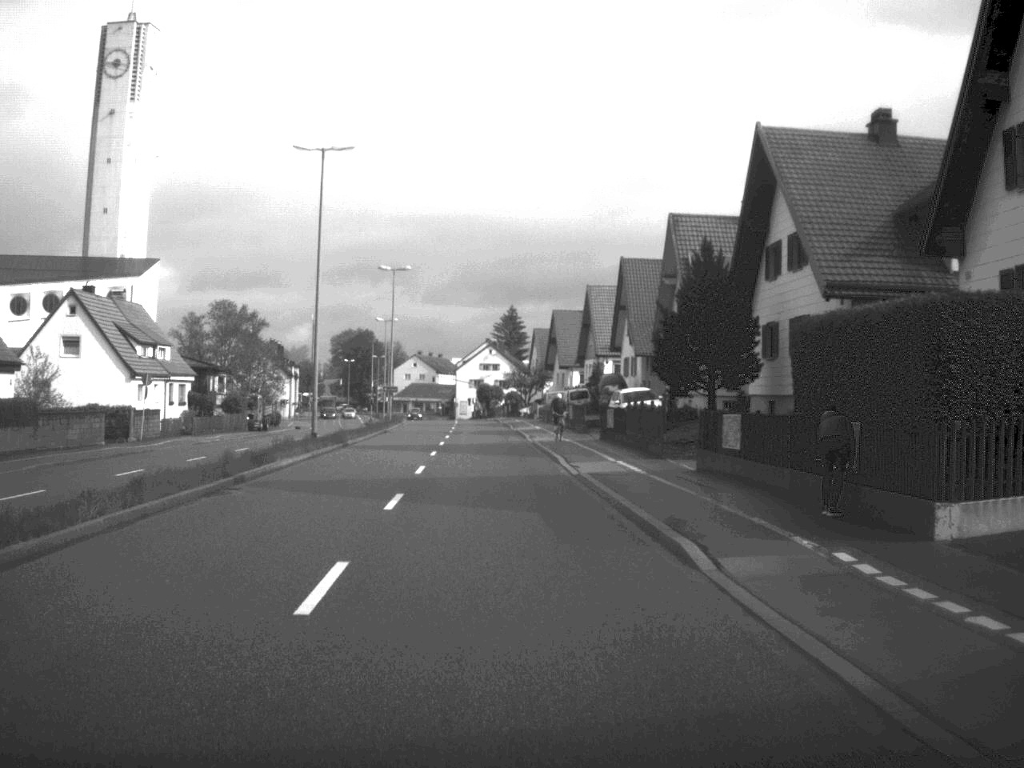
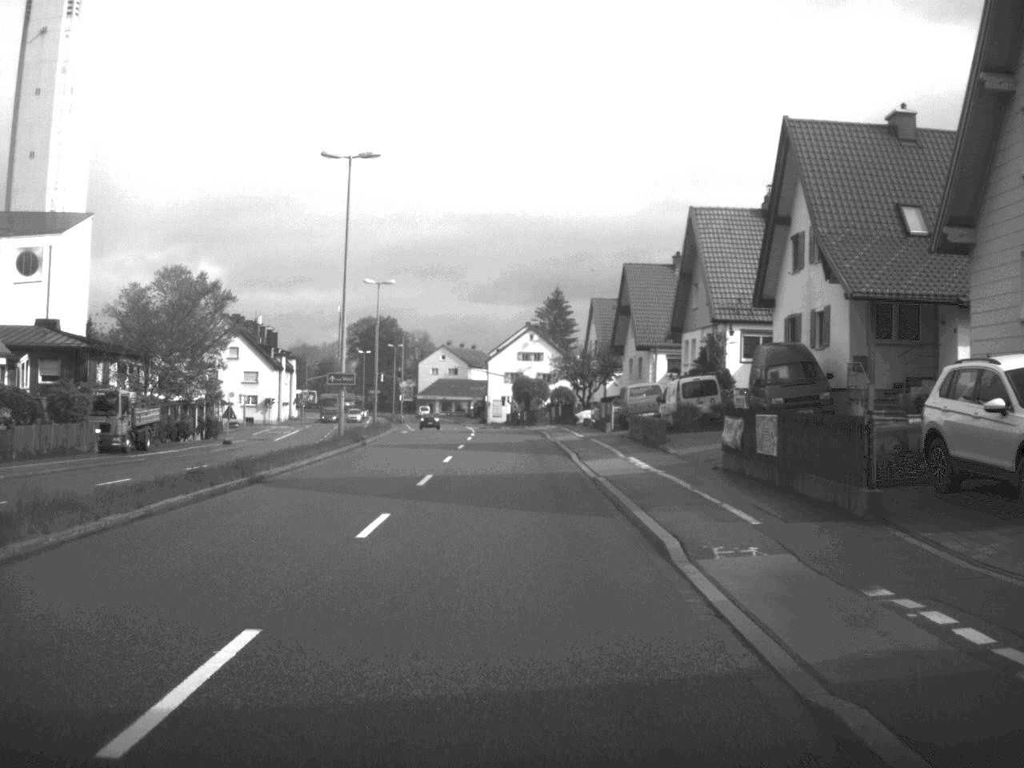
(-0.9, +39.0) m; -2°
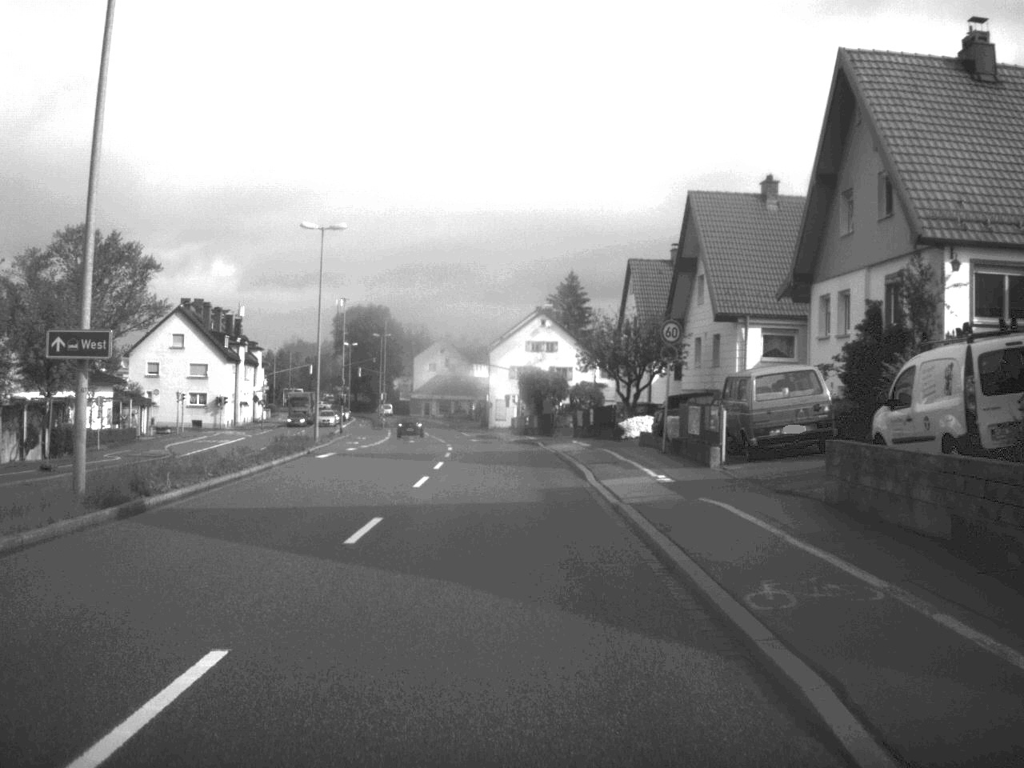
(-0.1, +27.3) m; 0°
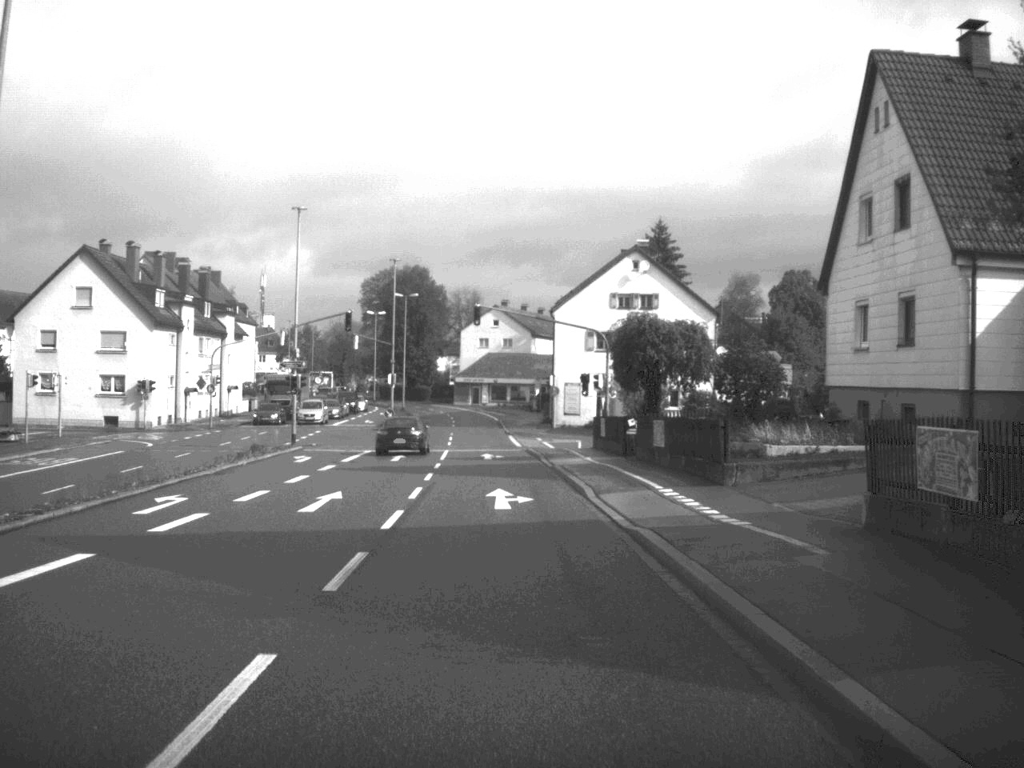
(-0.9, +41.1) m; -3°
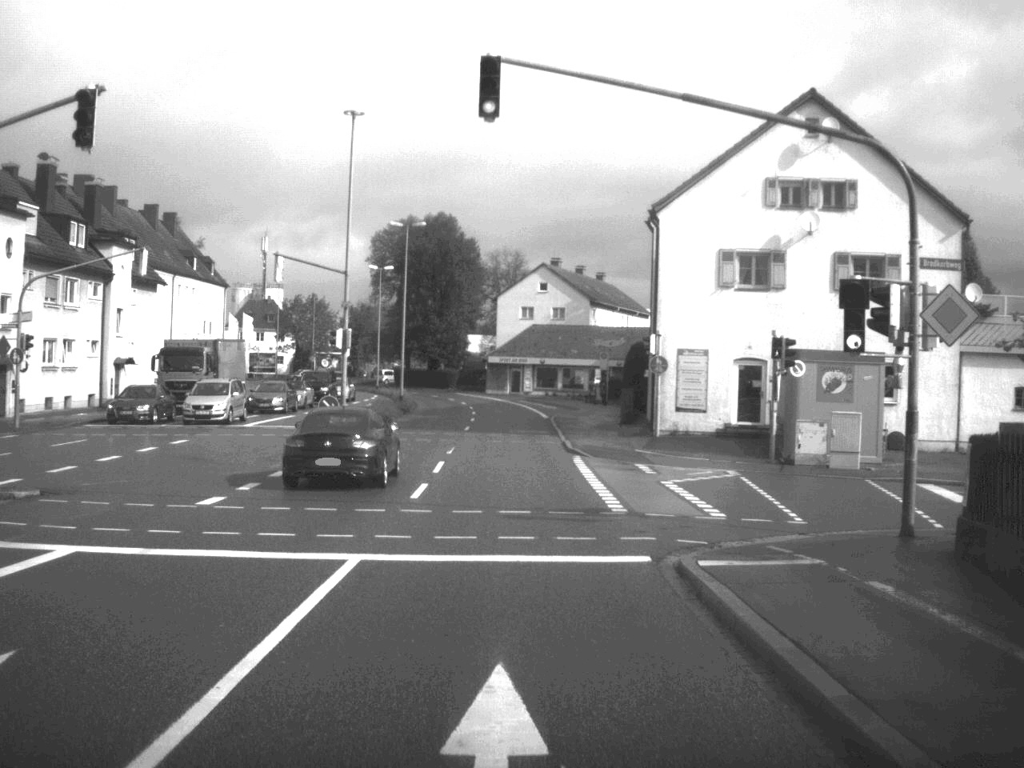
(-0.9, +37.7) m; -2°
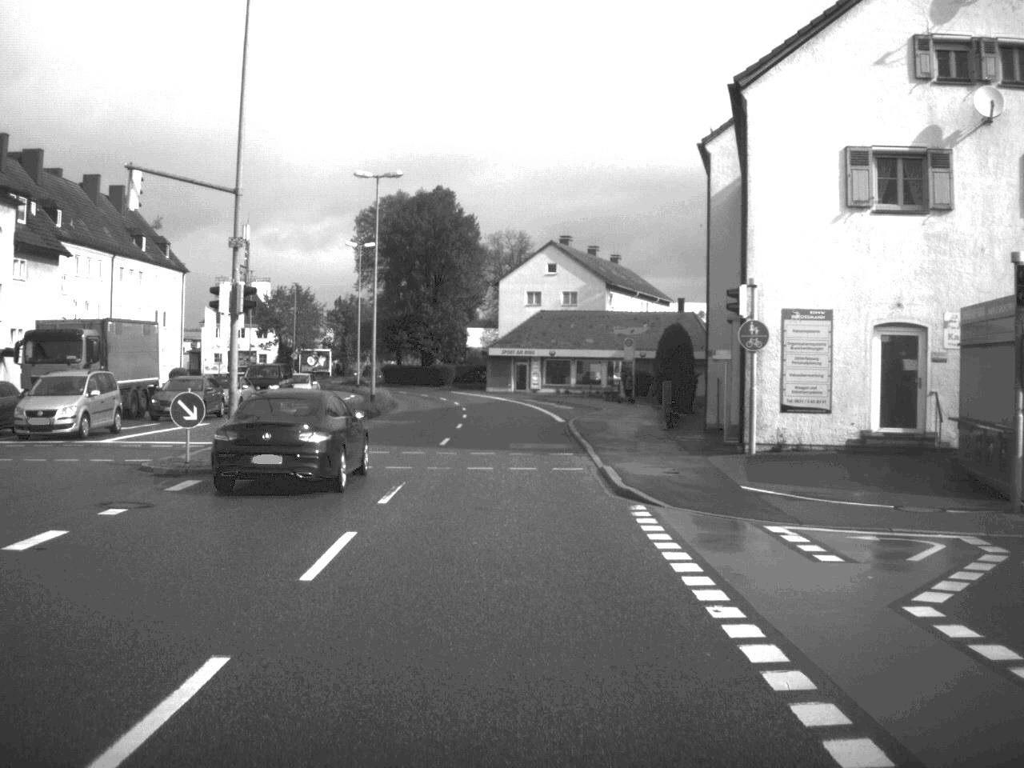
(0.0, +16.0) m; 0°
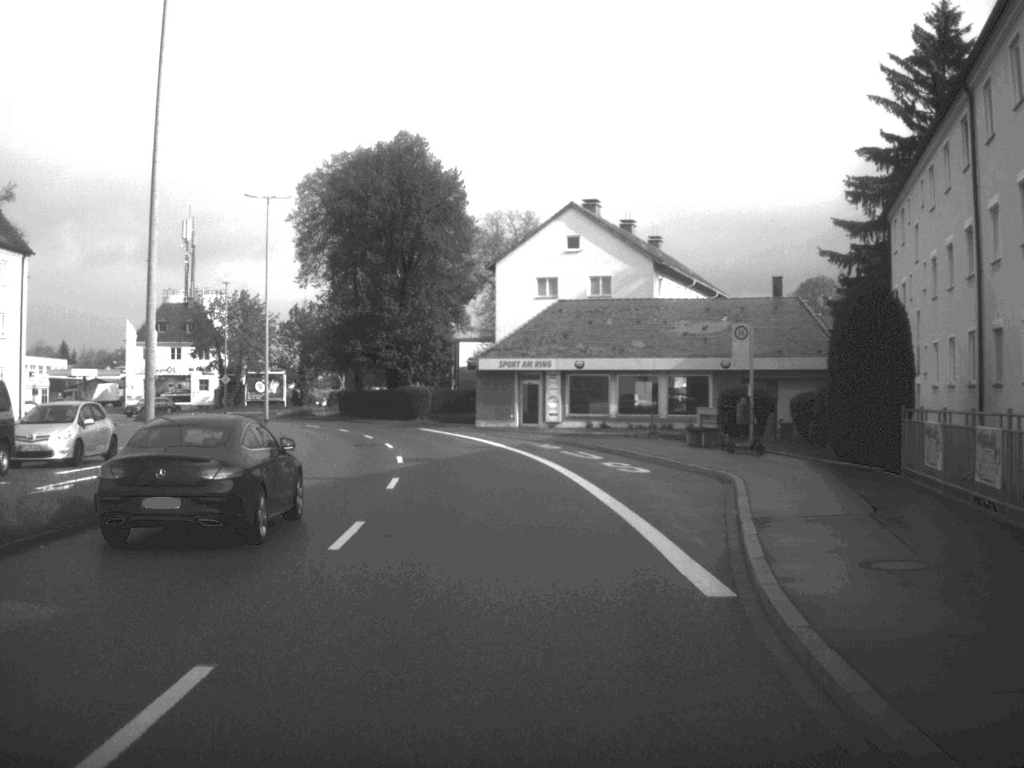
(-0.2, +34.2) m; -1°
